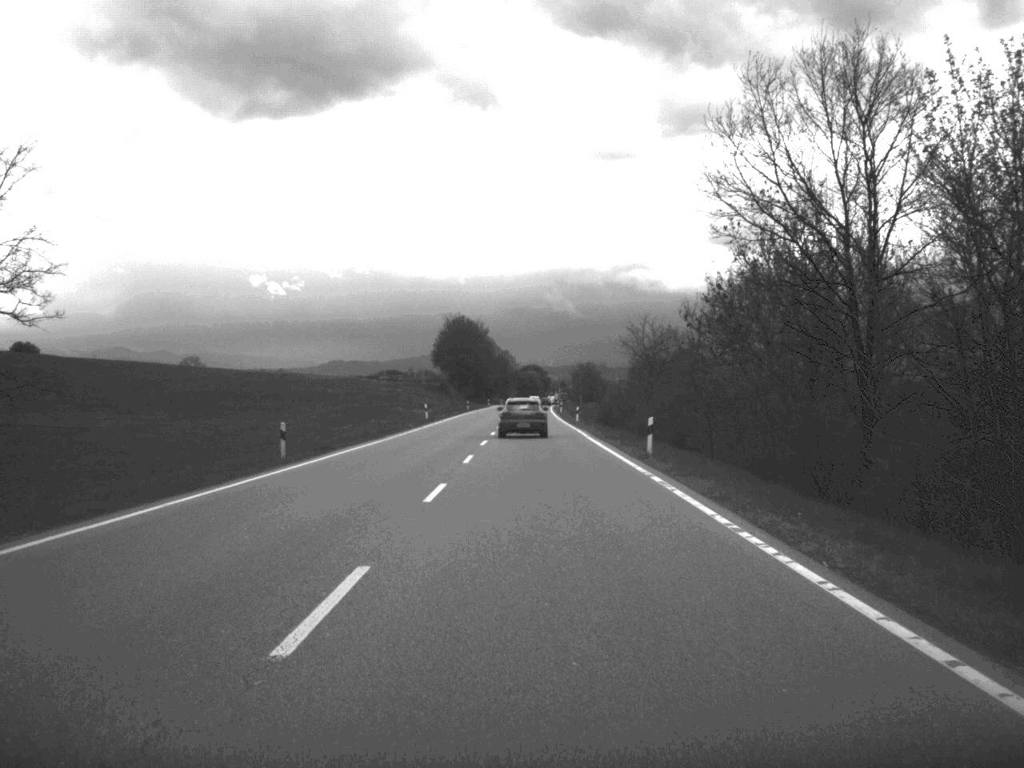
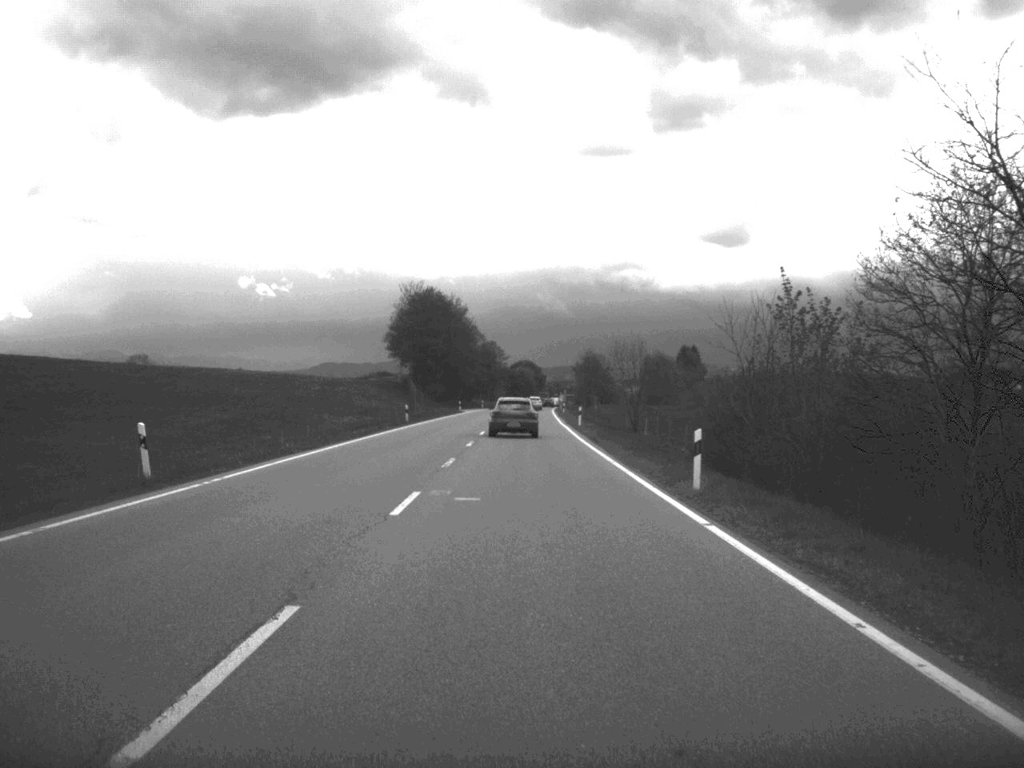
(+0.2, +61.1) m; 0°
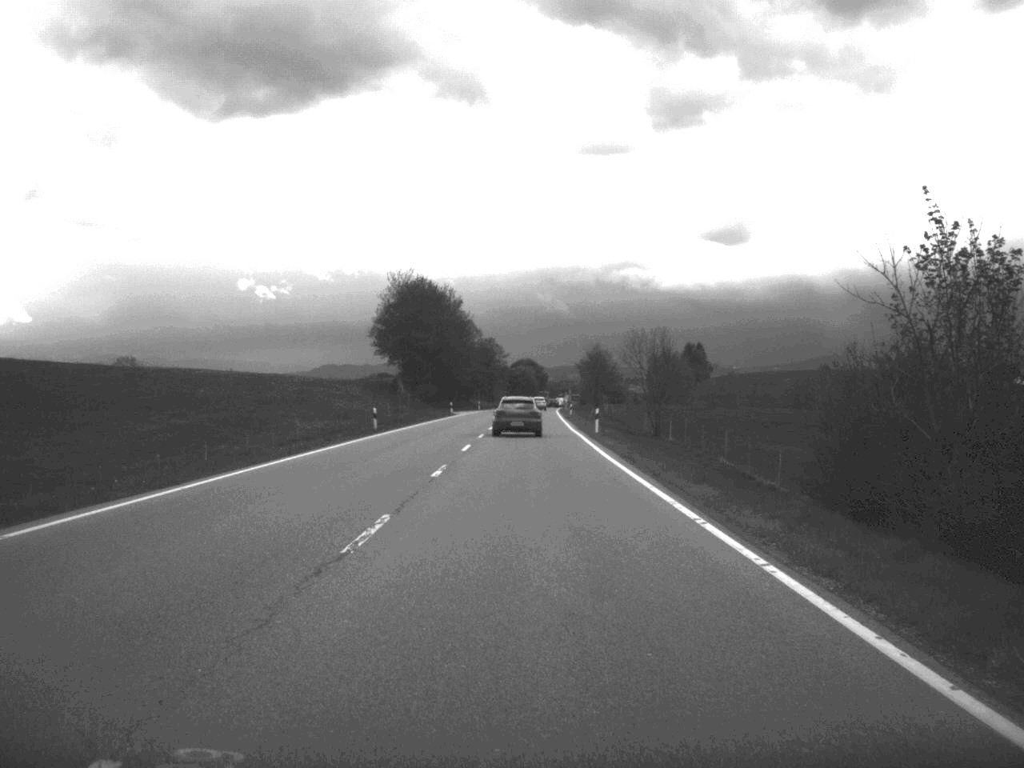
(0.0, +15.7) m; 0°
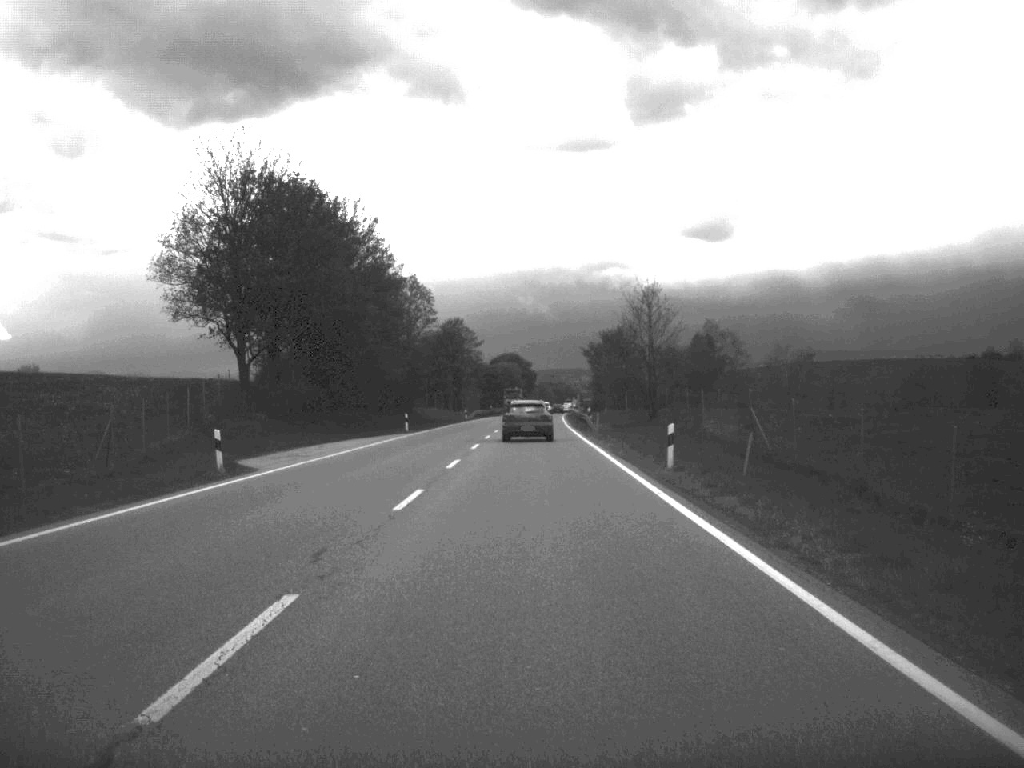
(+0.2, +77.5) m; 0°
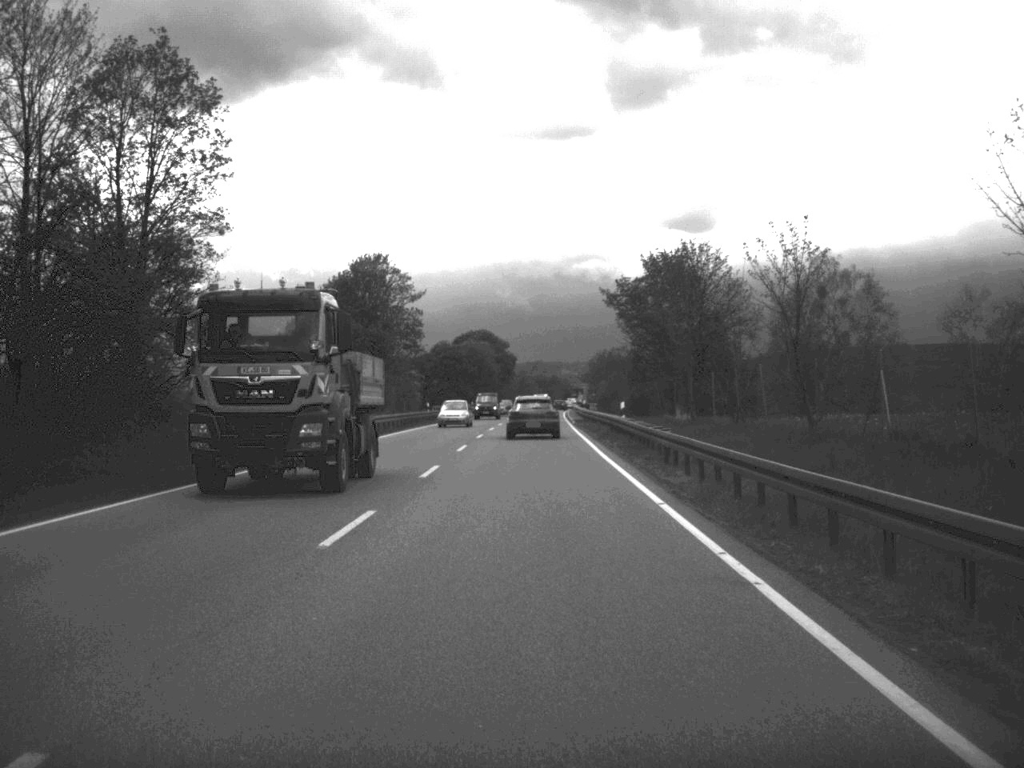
(+0.5, +75.3) m; +1°
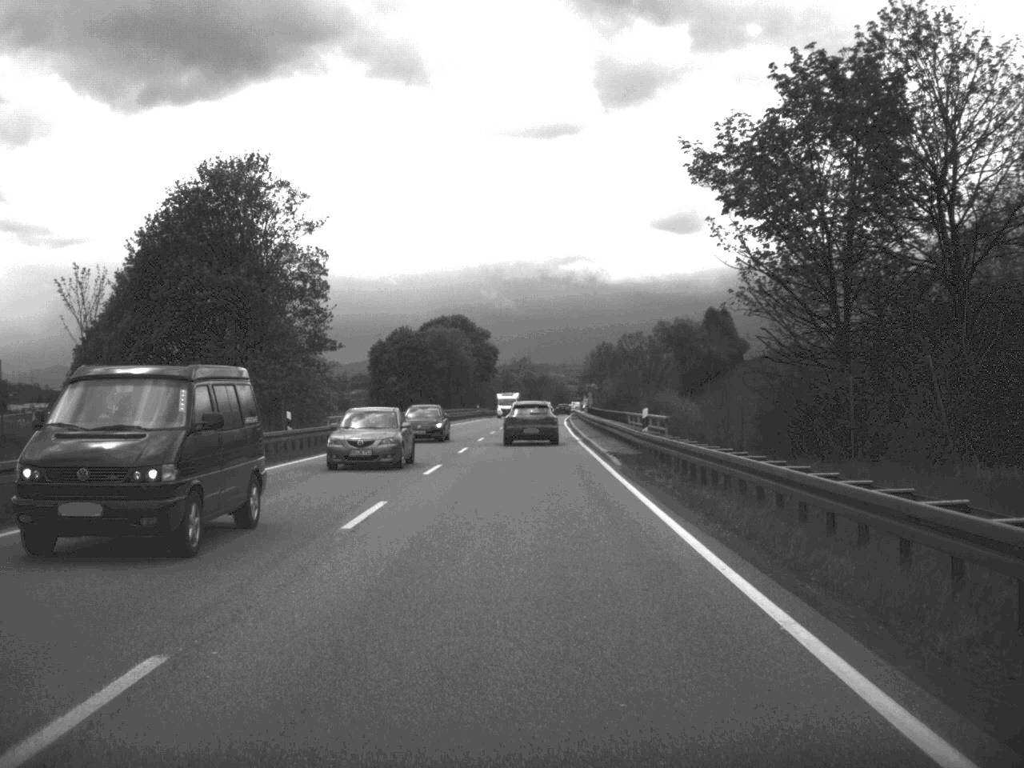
(+0.2, +44.7) m; 0°
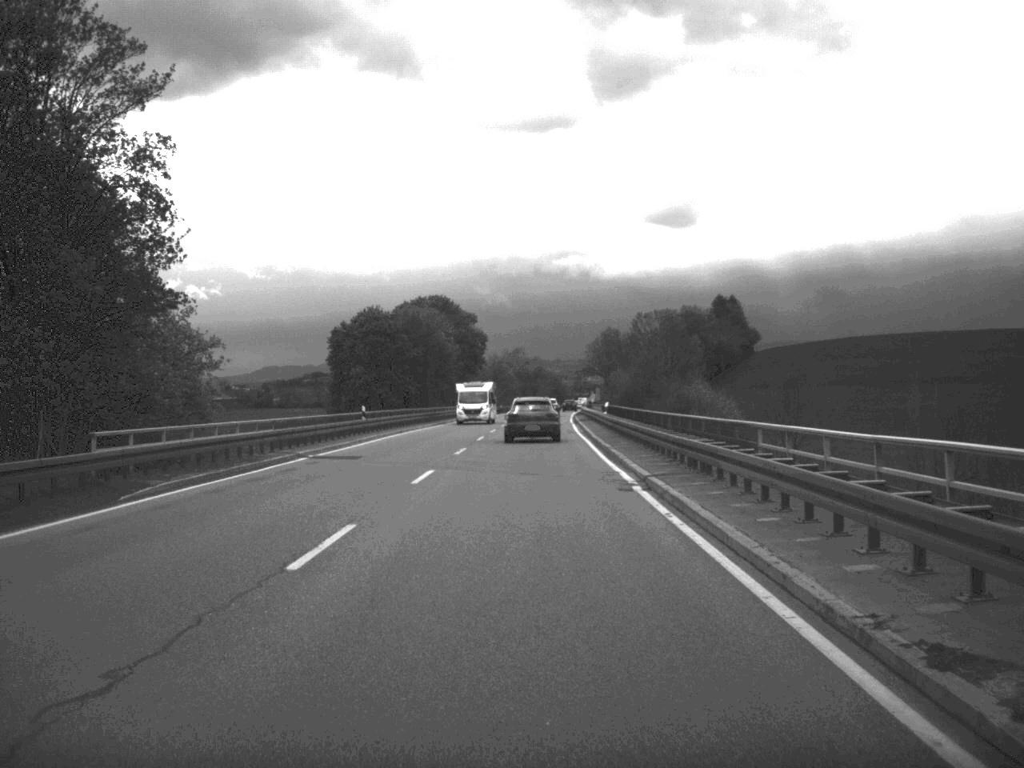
(0.0, +27.1) m; 0°
